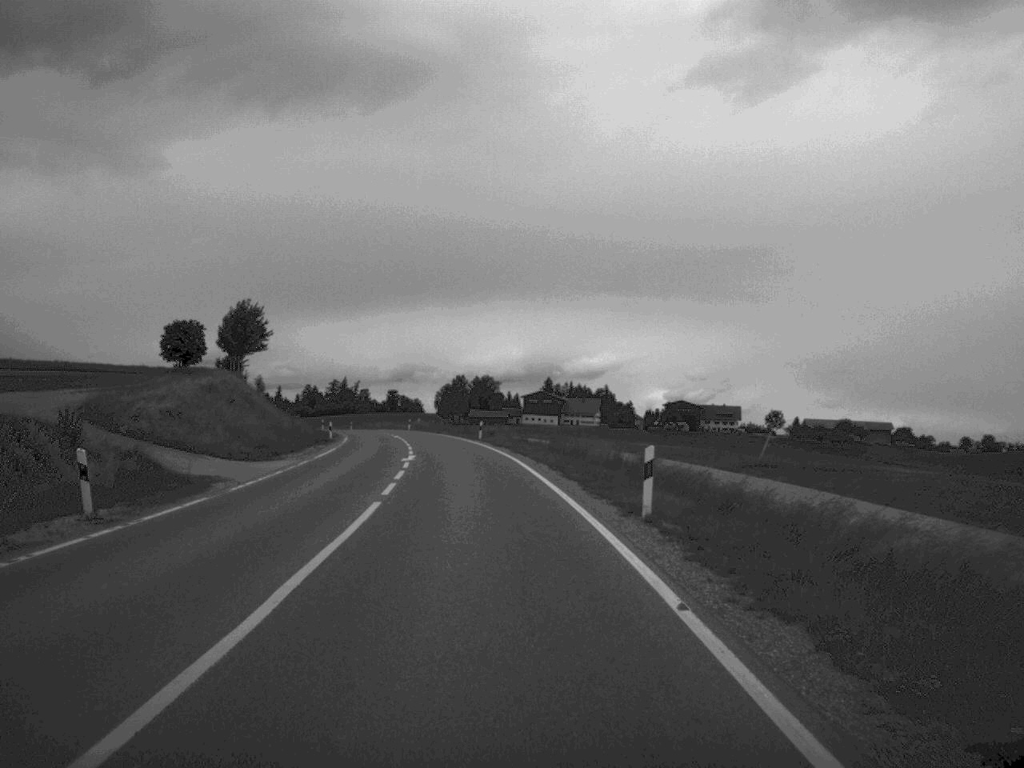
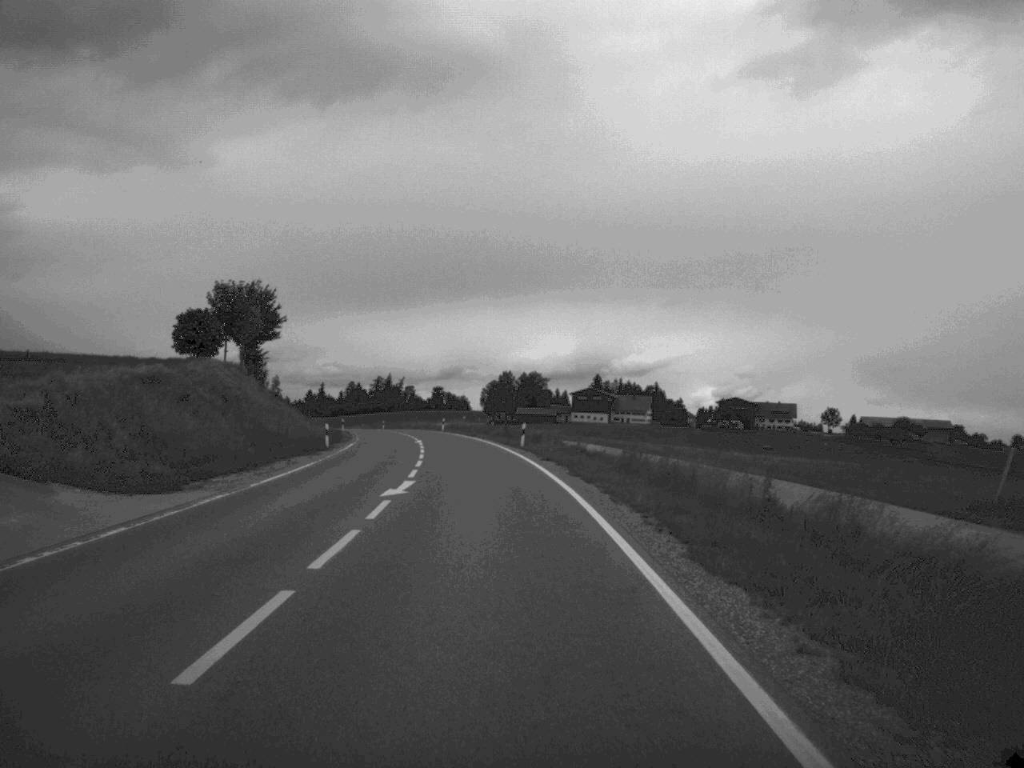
(-0.3, +15.8) m; -2°
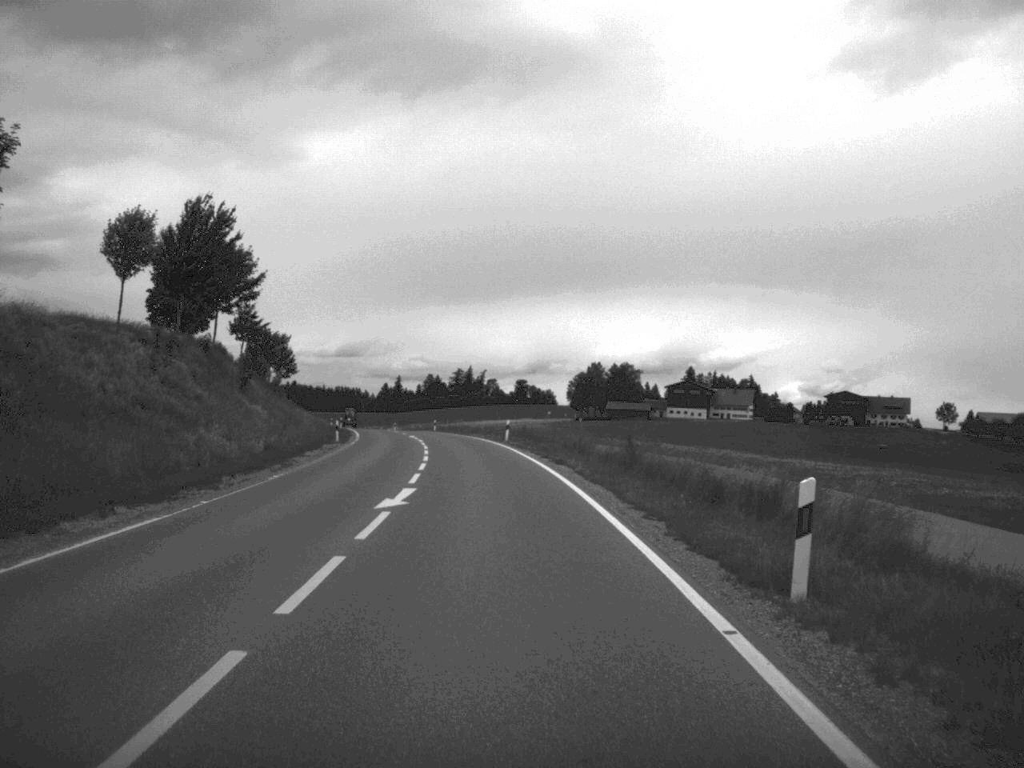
(-1.6, +40.9) m; -4°
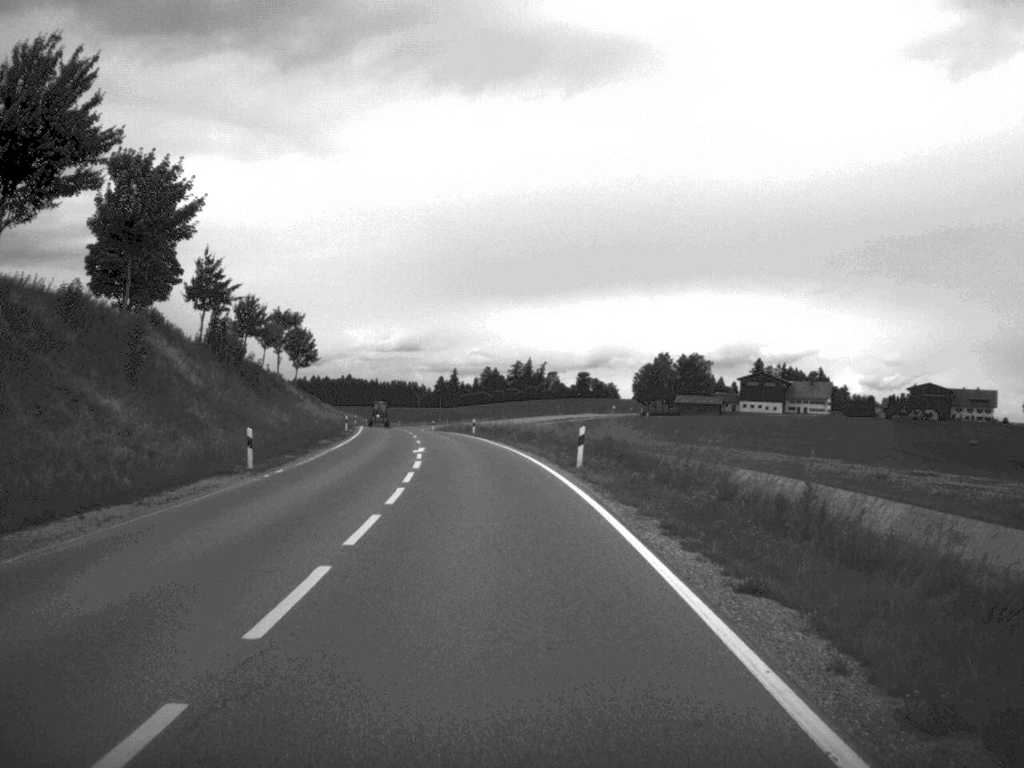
(-0.7, +28.8) m; -3°
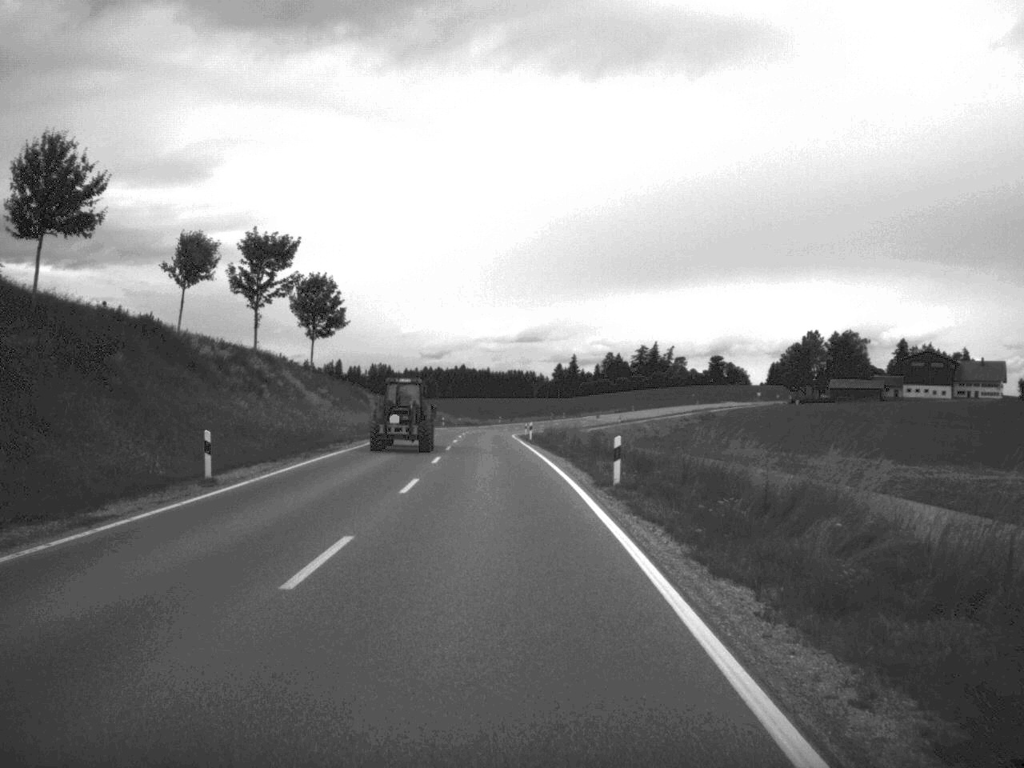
(-2.6, +54.9) m; -6°
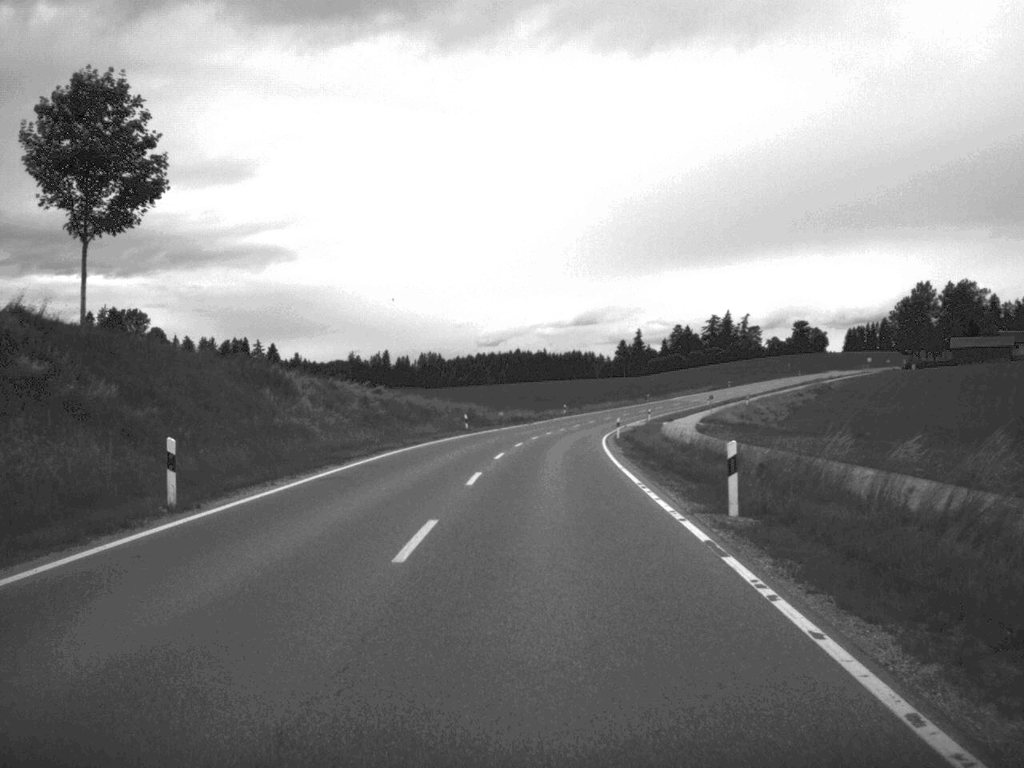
(-1.7, +55.7) m; -3°
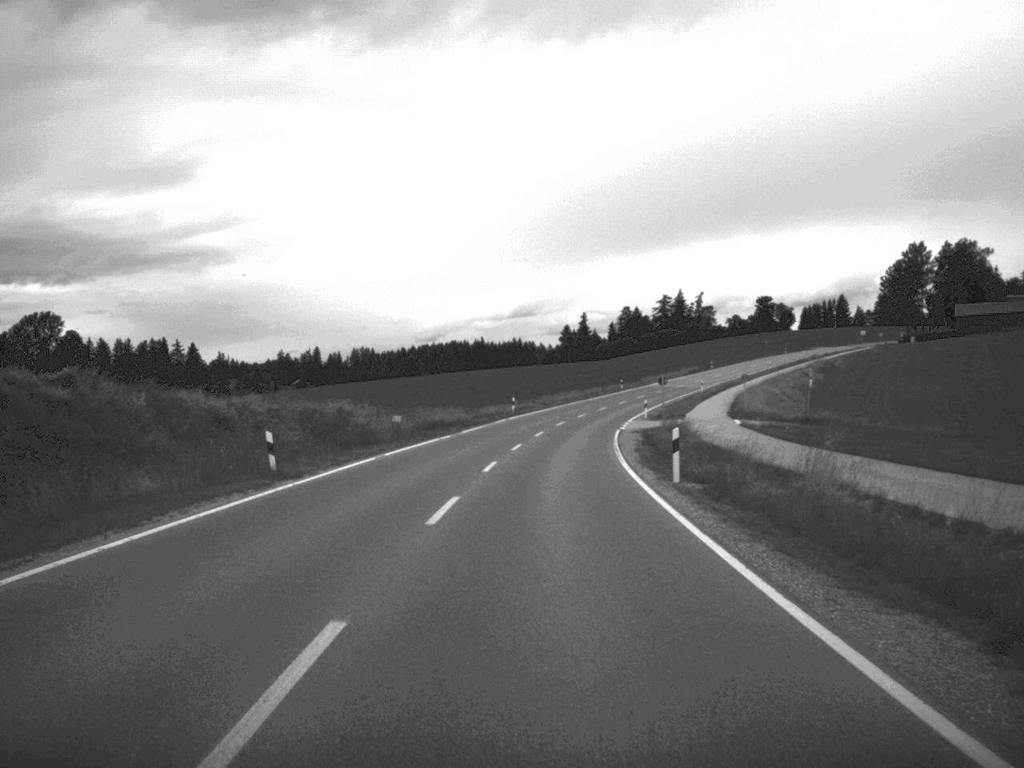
(+0.7, +41.7) m; +3°
